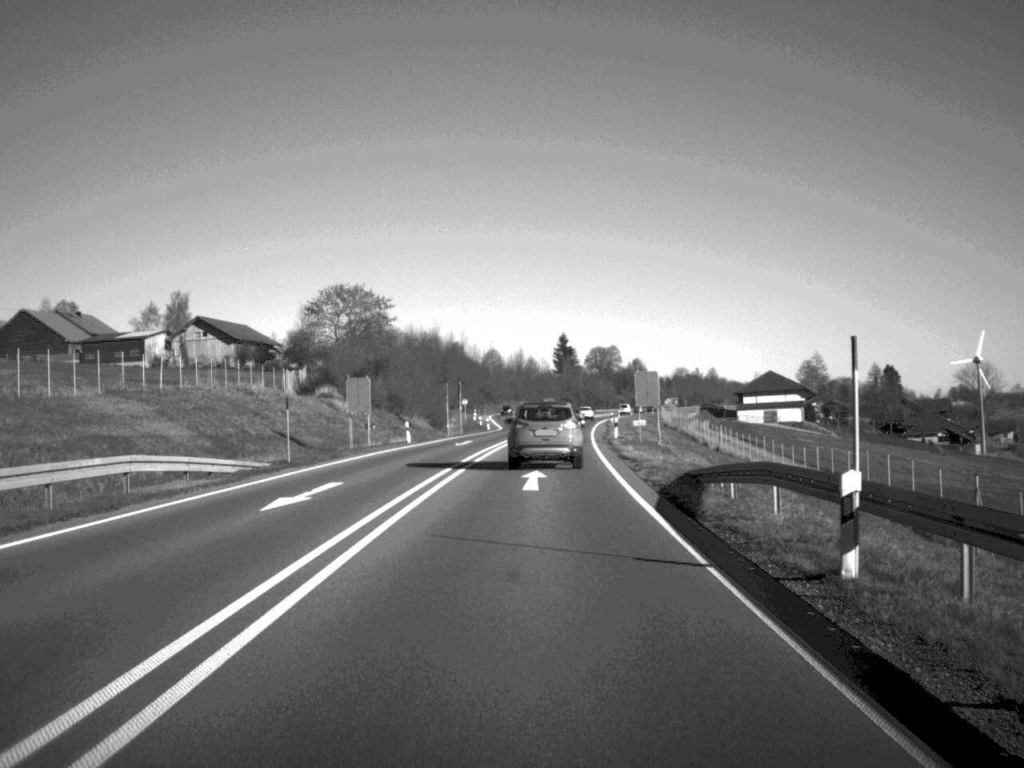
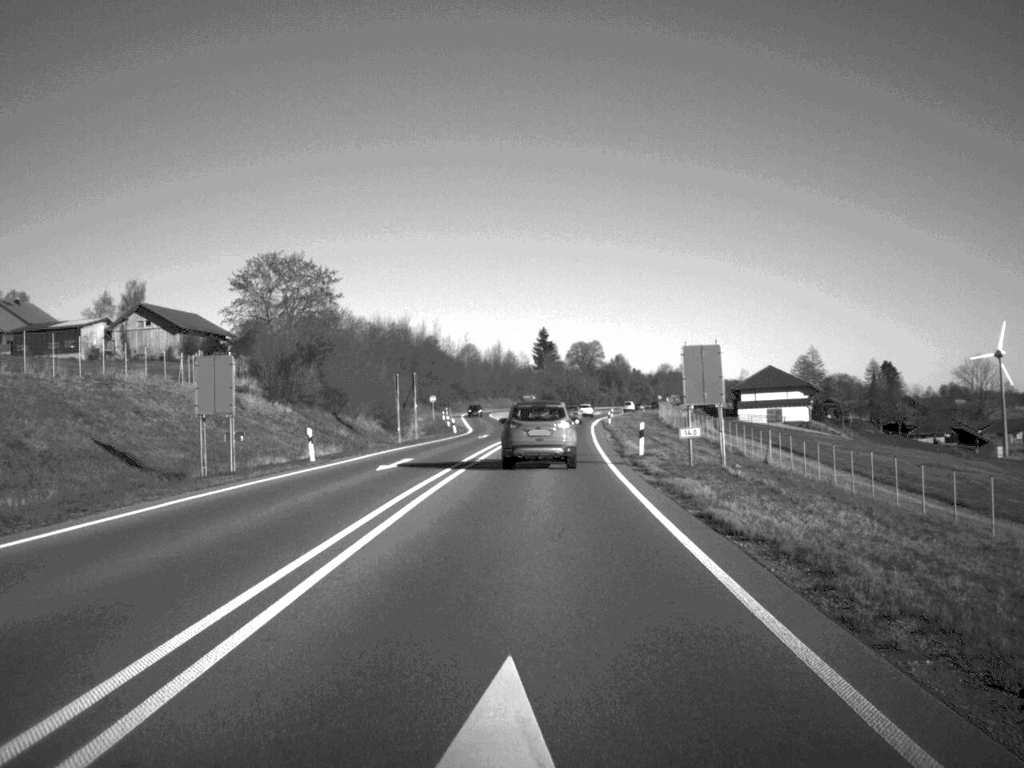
(+0.2, +22.9) m; +1°
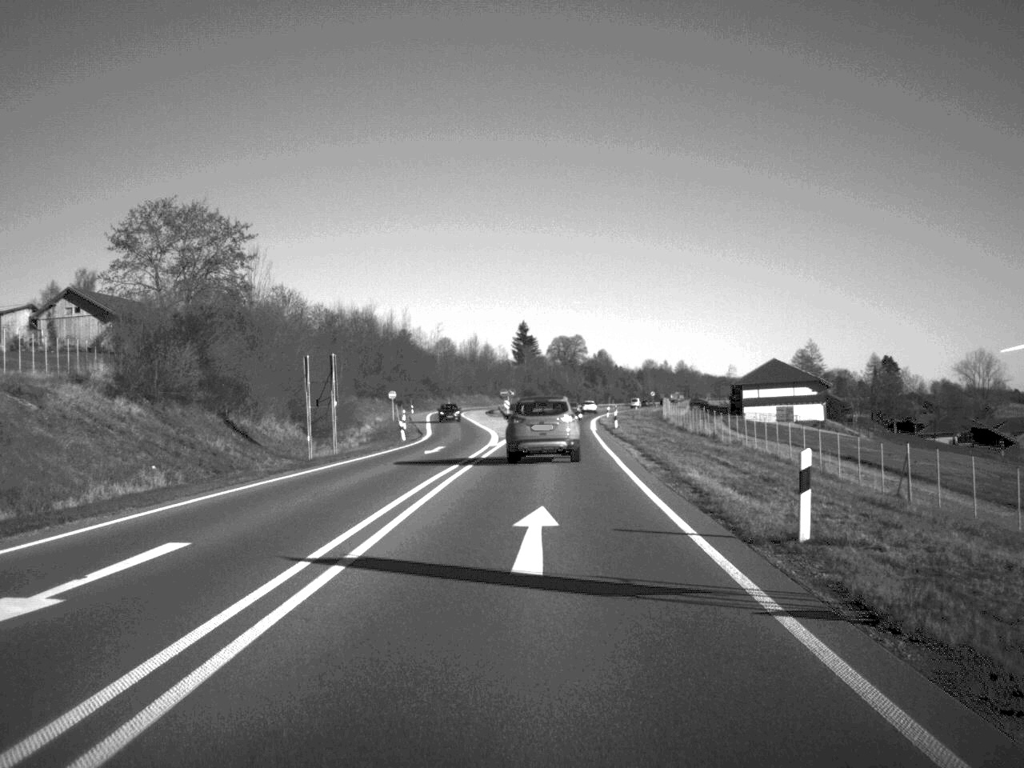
(+0.2, +24.6) m; +1°
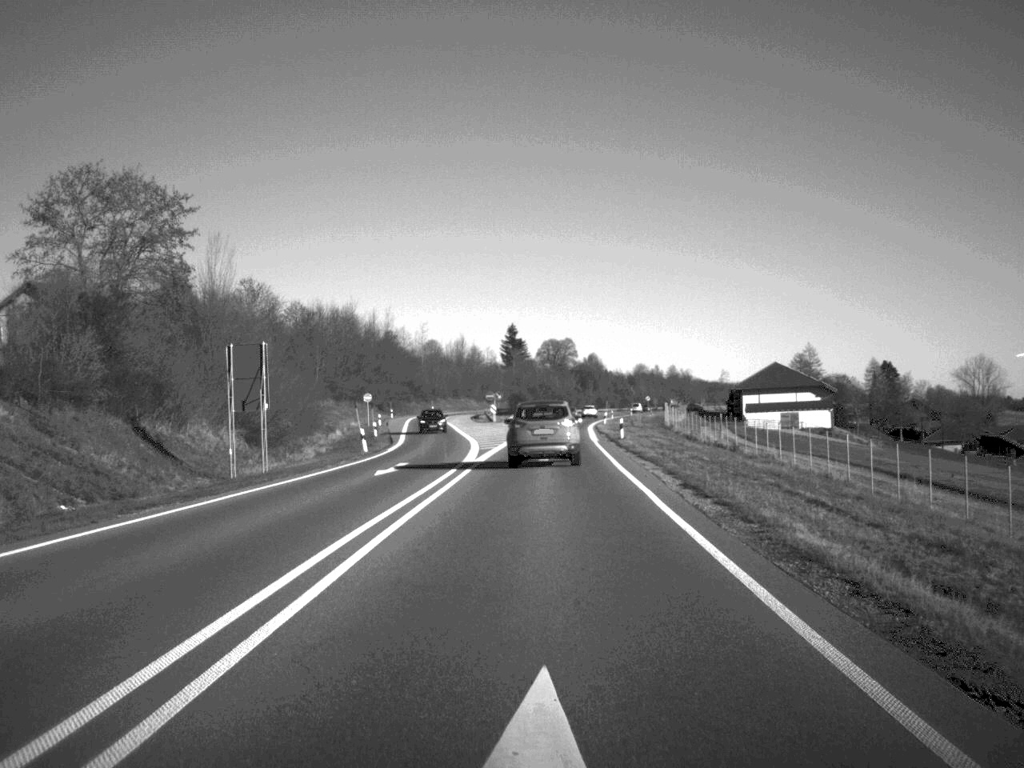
(+0.1, +11.4) m; 0°
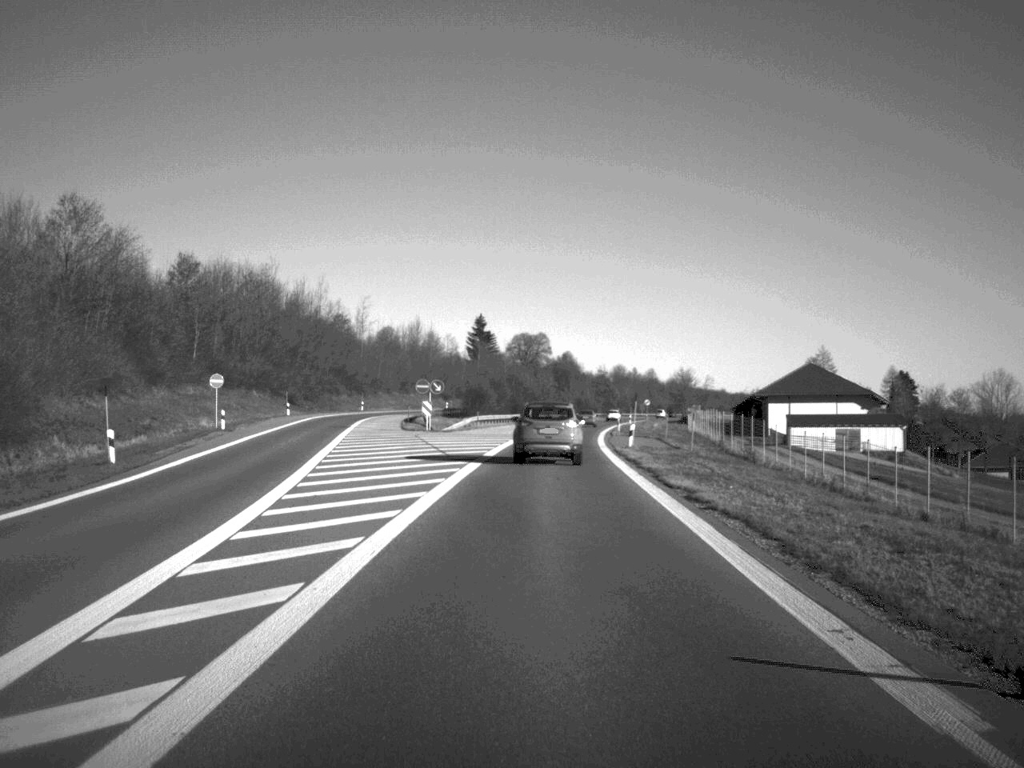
(+0.6, +48.3) m; +1°
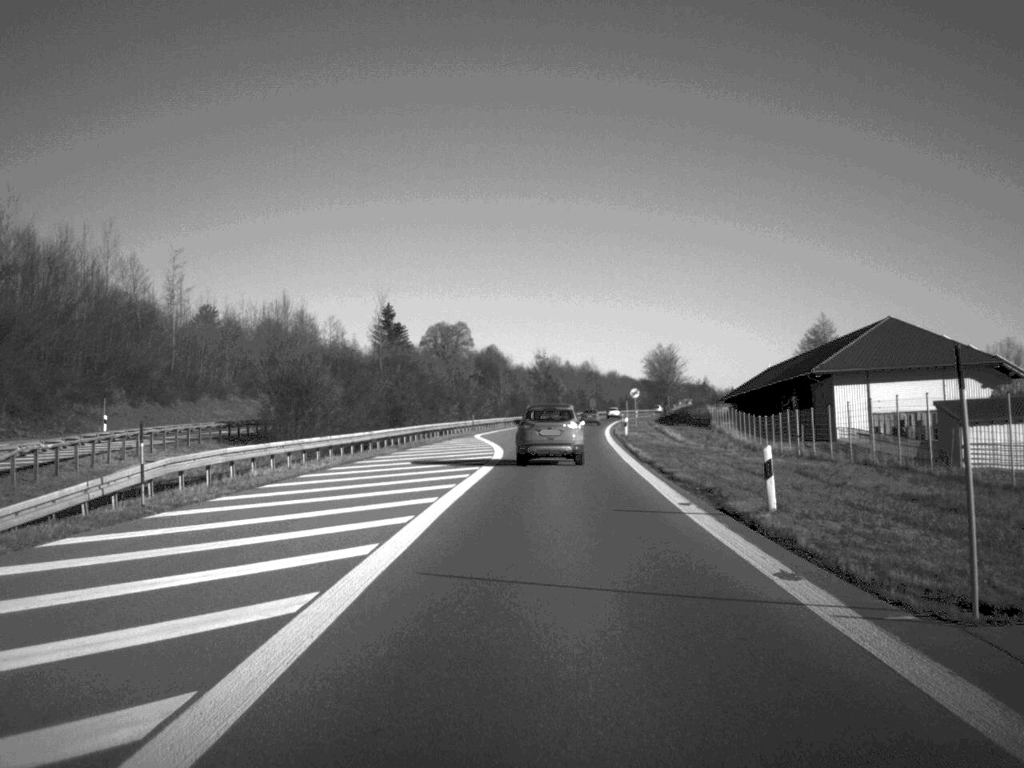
(+1.7, +67.9) m; +3°
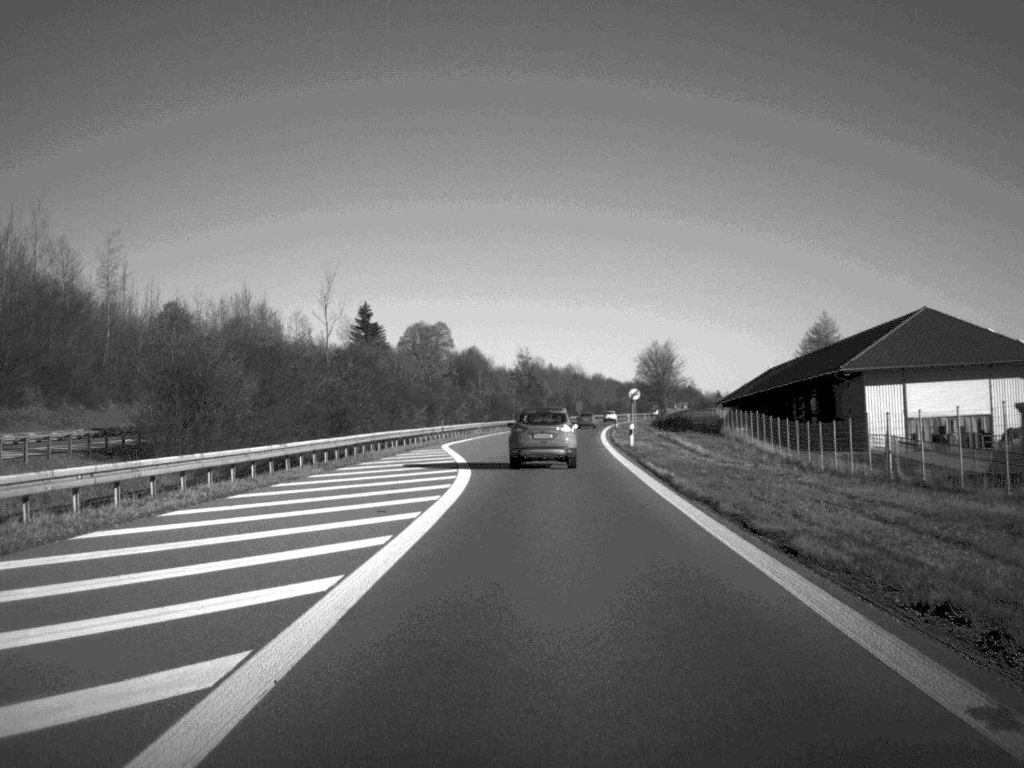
(+0.1, +14.4) m; +1°
